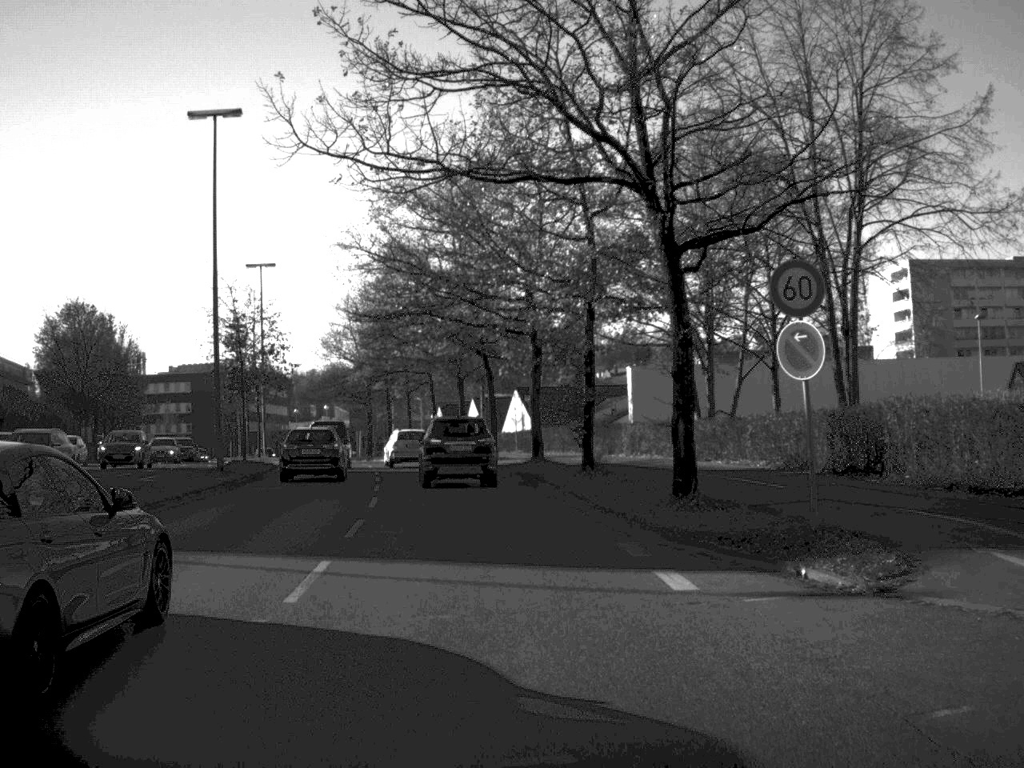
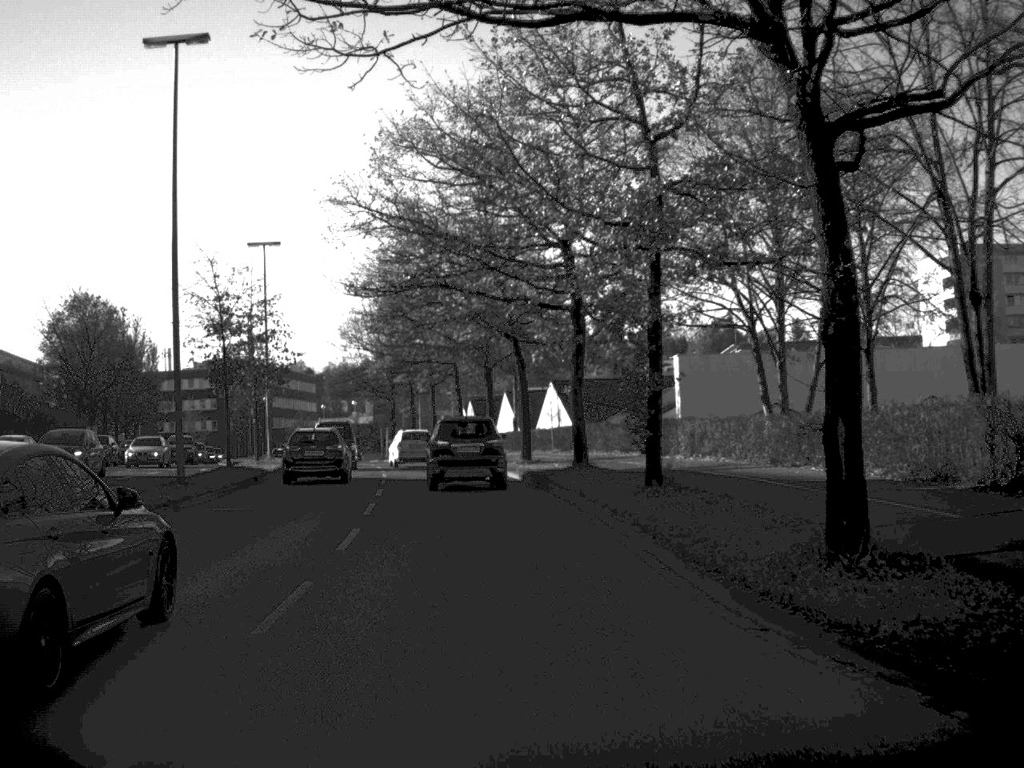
(-0.1, +7.4) m; -2°
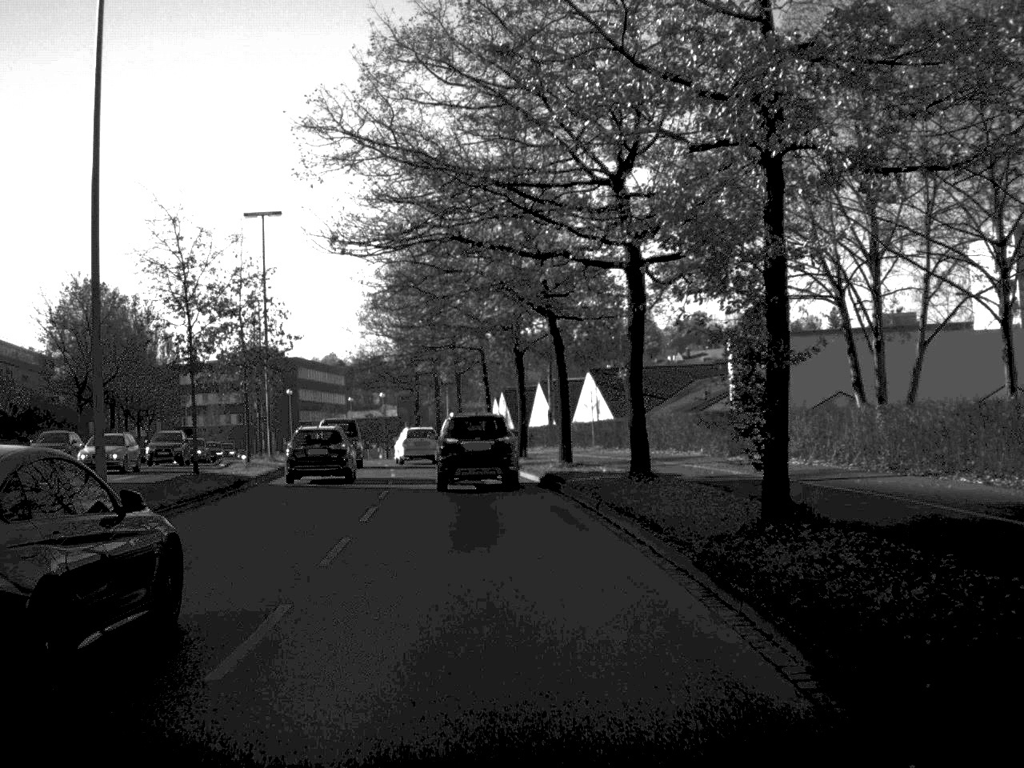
(-0.1, +7.5) m; -2°
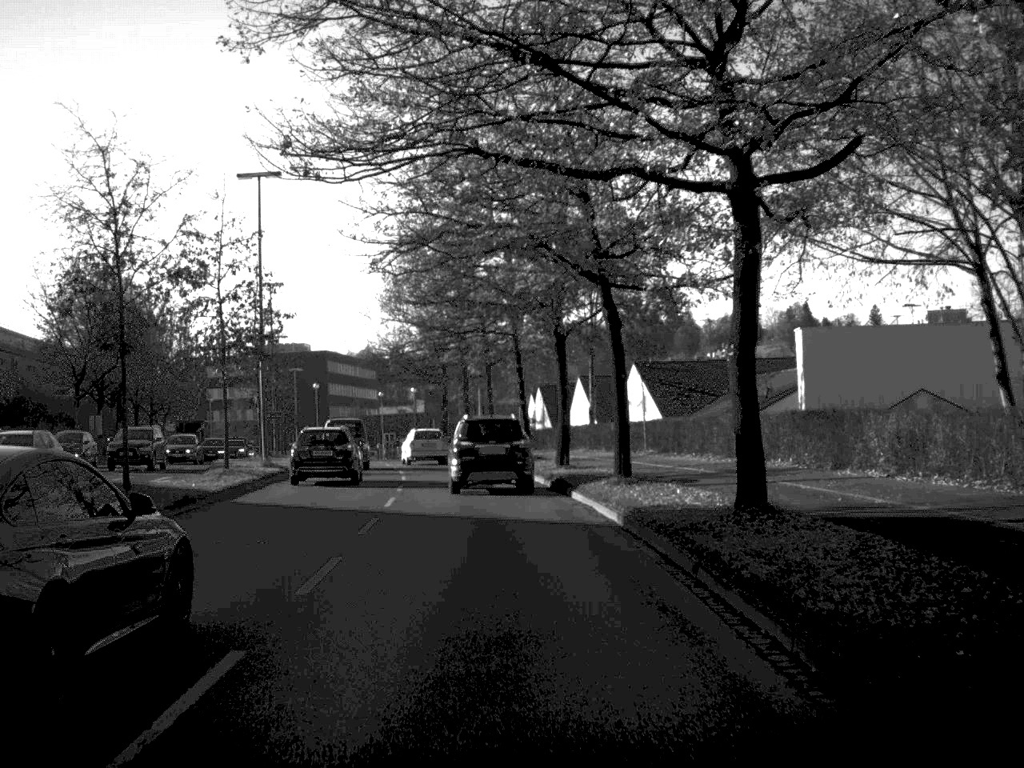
(-0.1, +7.9) m; -2°
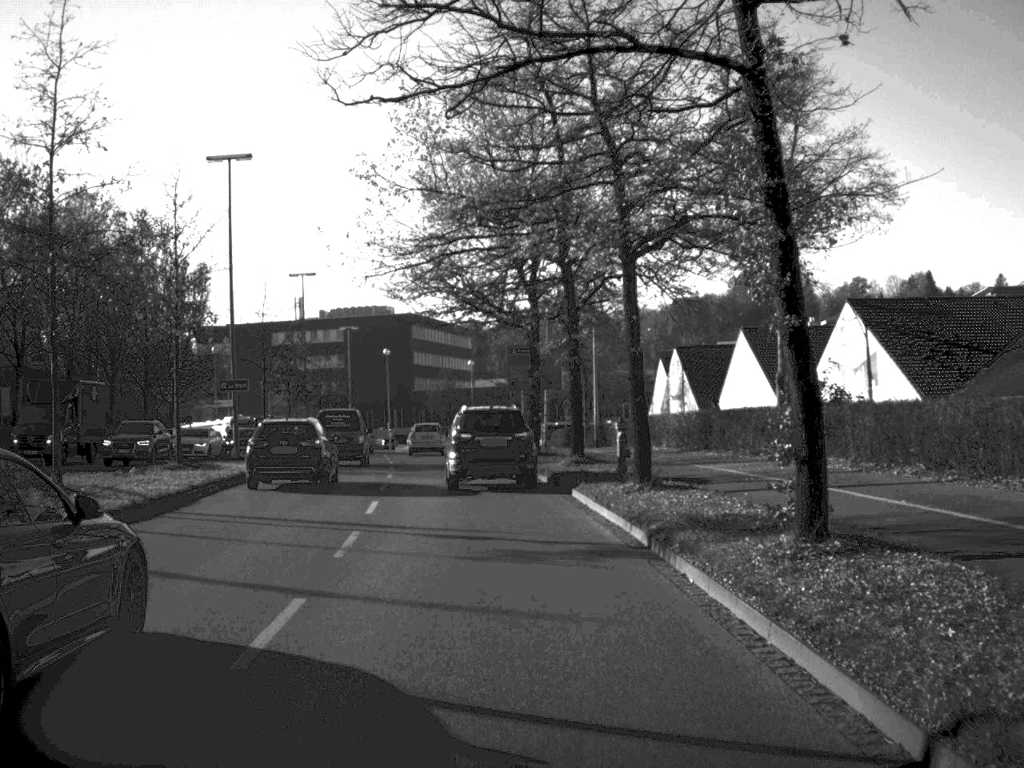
(-1.5, +32.7) m; -5°
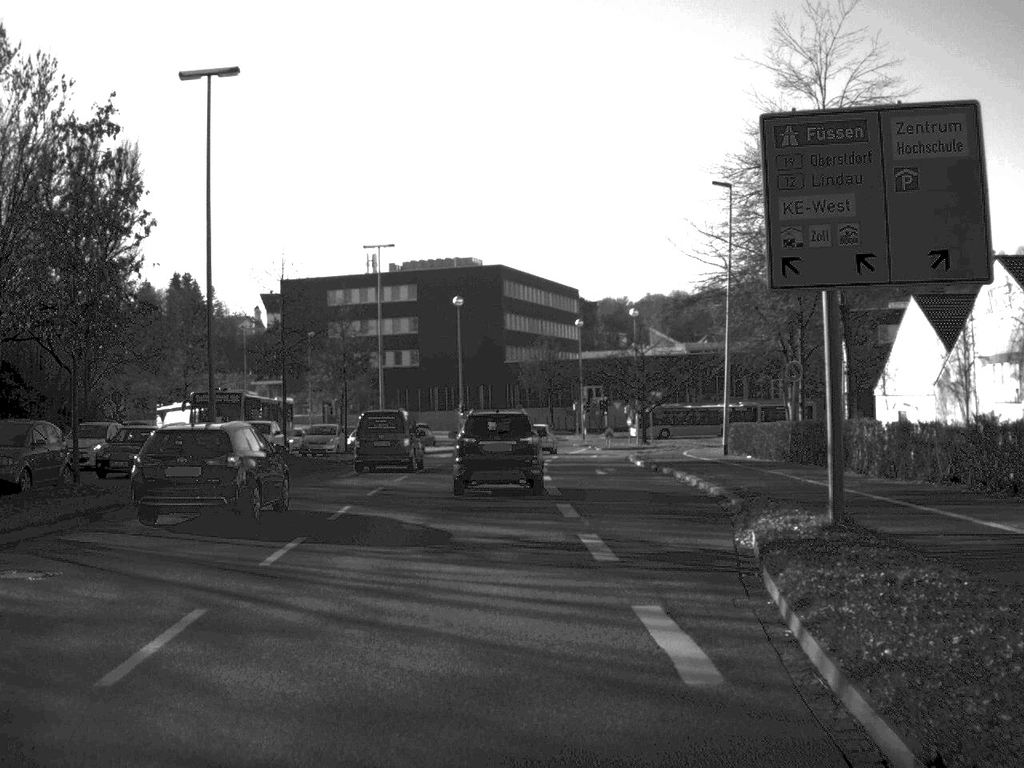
(-2.3, +42.2) m; -5°
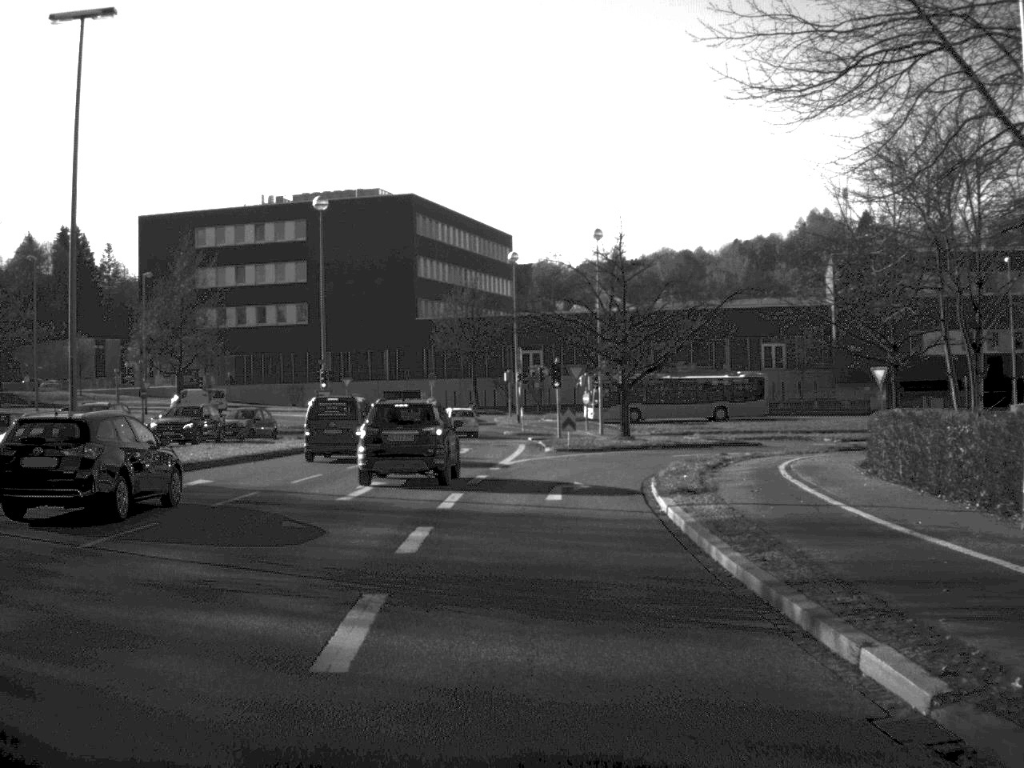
(+1.2, +34.9) m; +3°
